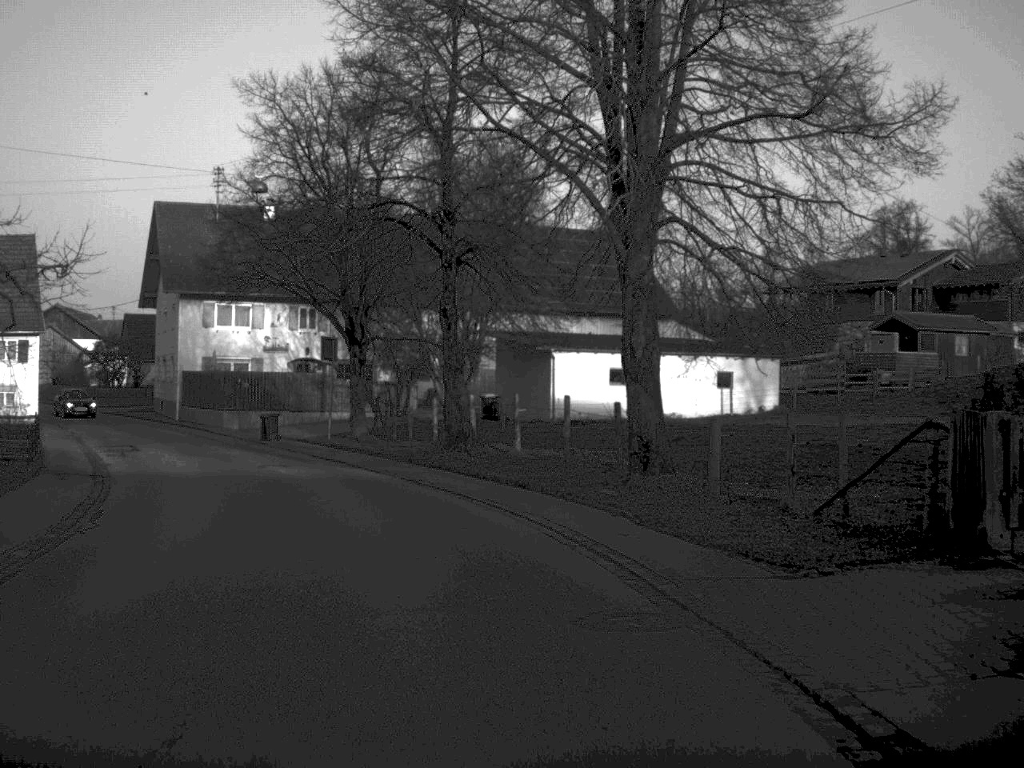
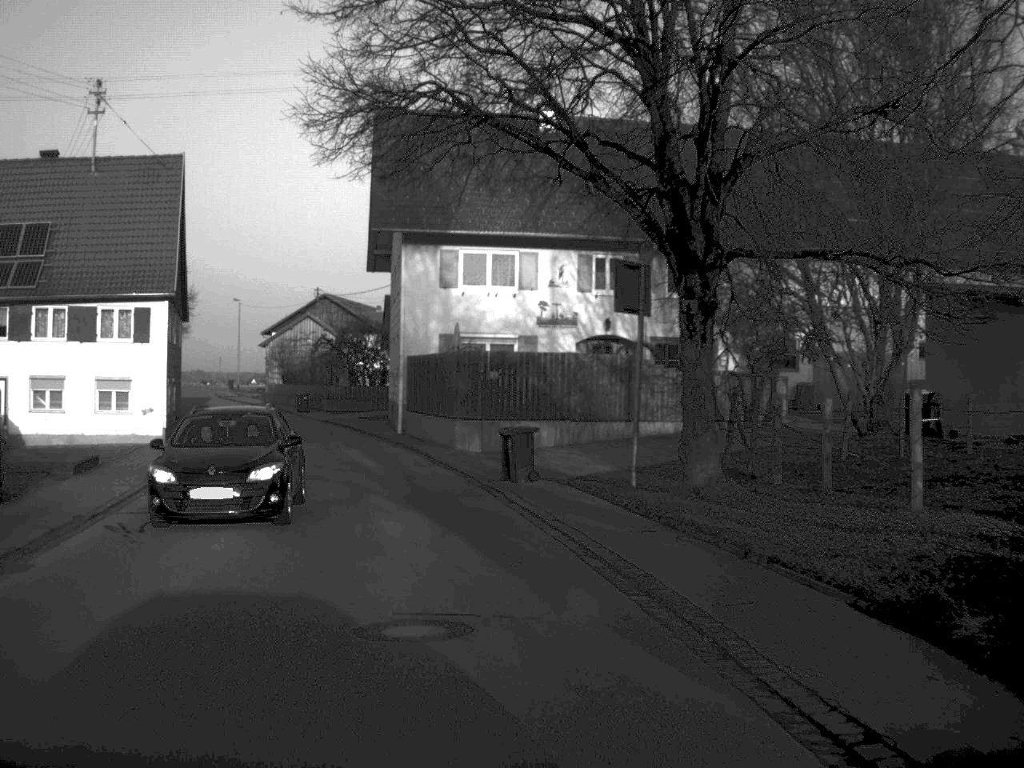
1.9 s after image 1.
(-2.8, +21.8) m; -14°
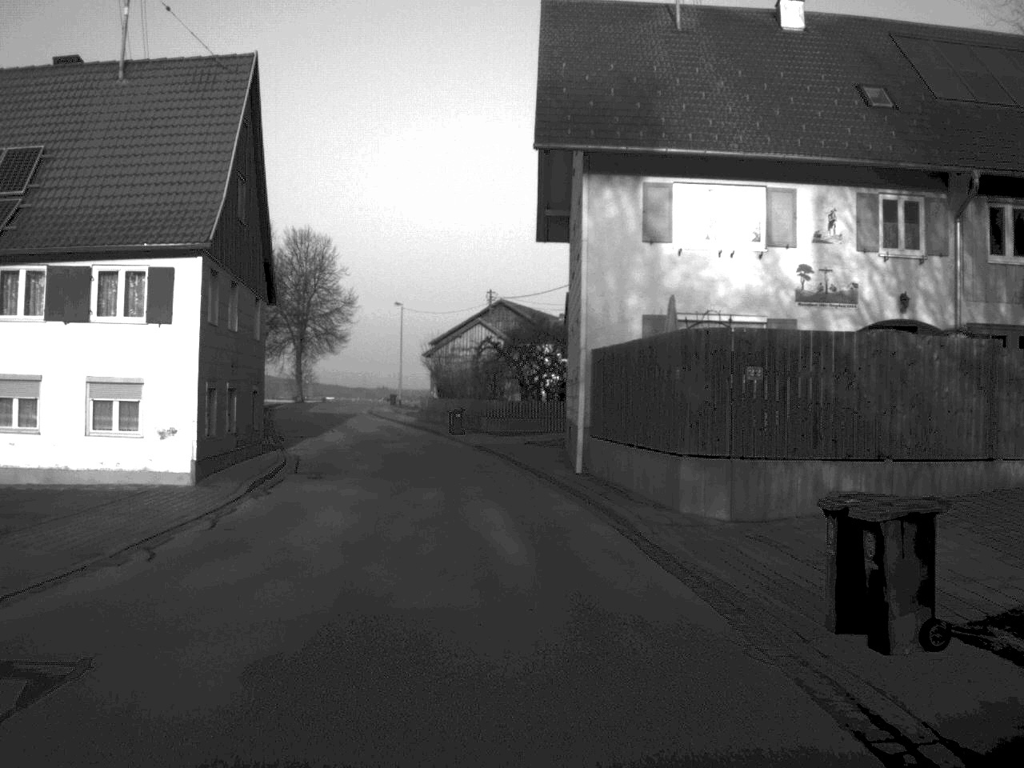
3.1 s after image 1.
(-1.0, +13.8) m; -8°
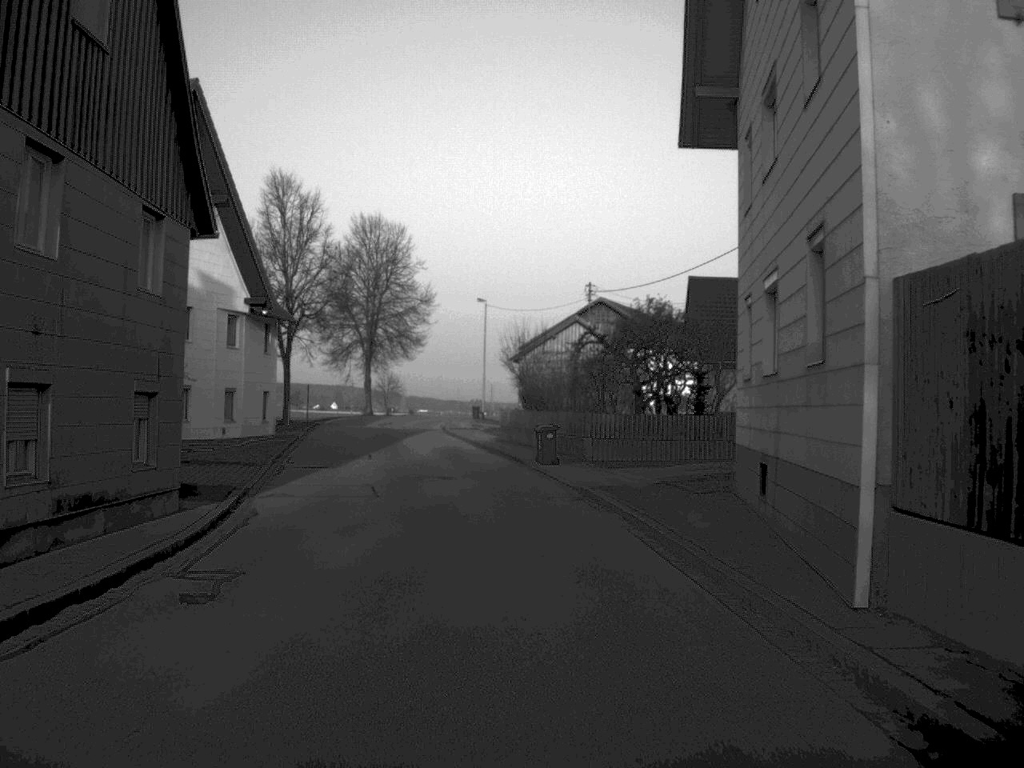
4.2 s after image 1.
(-0.6, +14.7) m; -4°
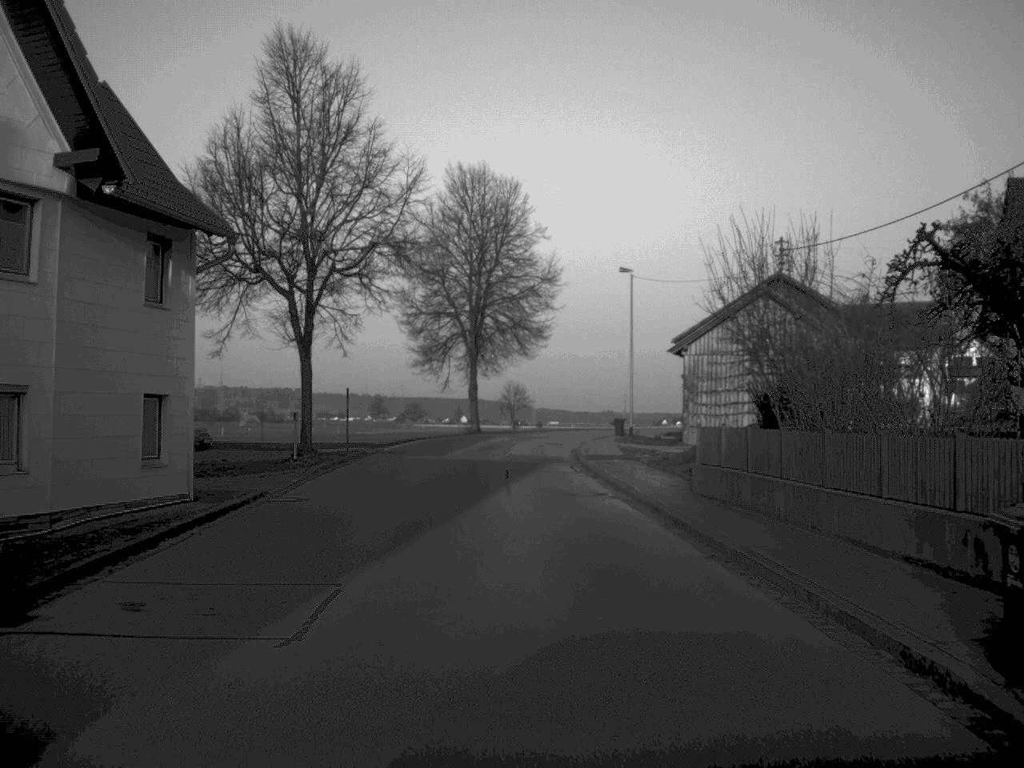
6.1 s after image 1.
(-1.4, +24.5) m; -6°
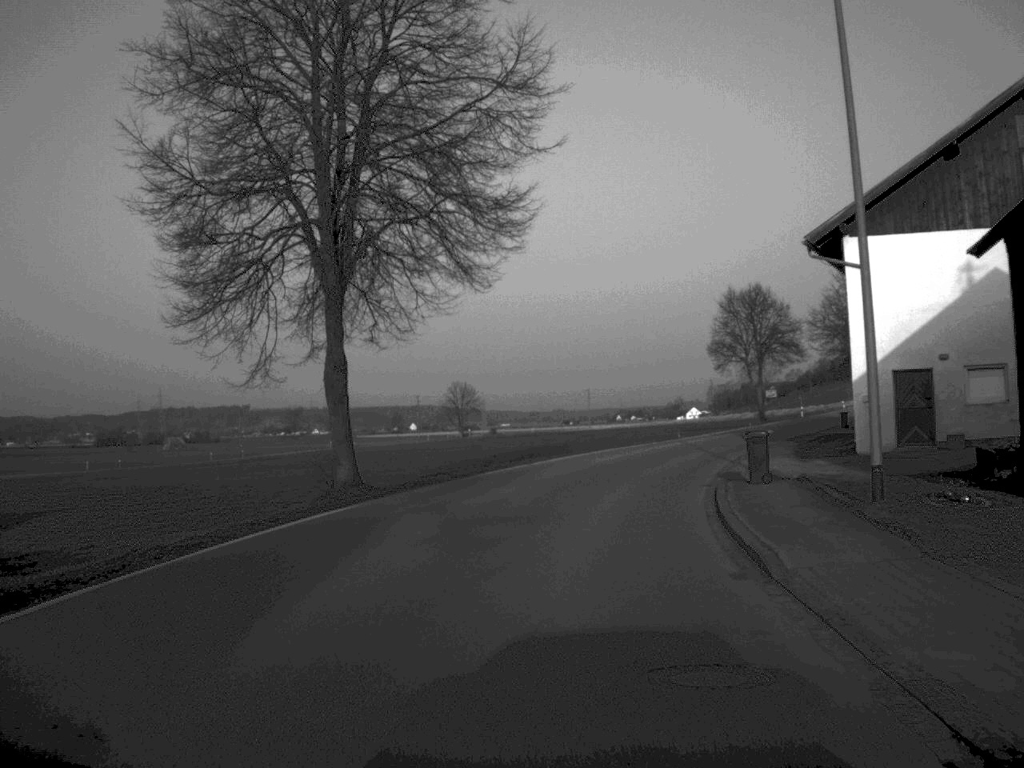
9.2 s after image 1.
(0.0, +44.9) m; +3°
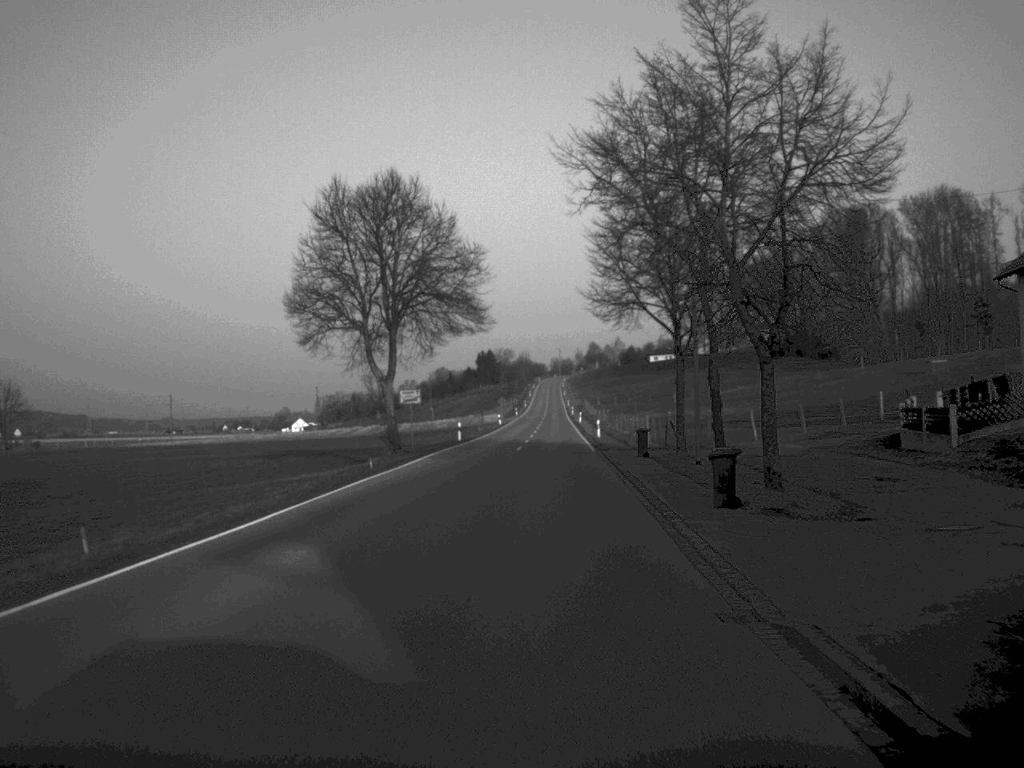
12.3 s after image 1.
(+8.4, +51.4) m; +17°
